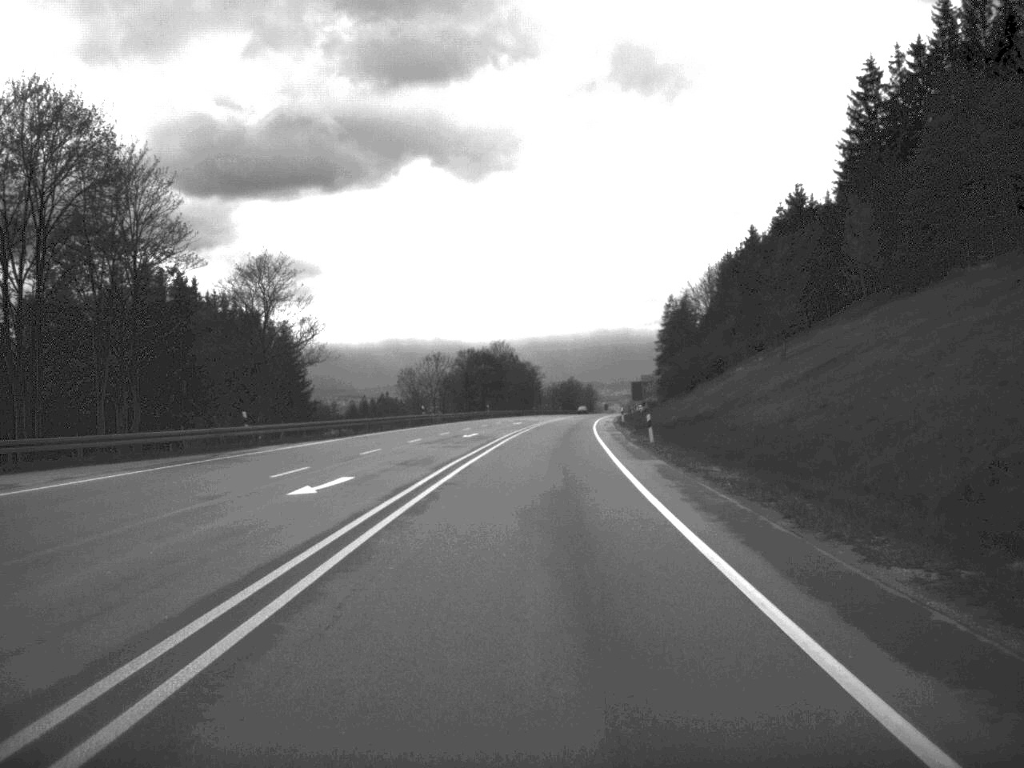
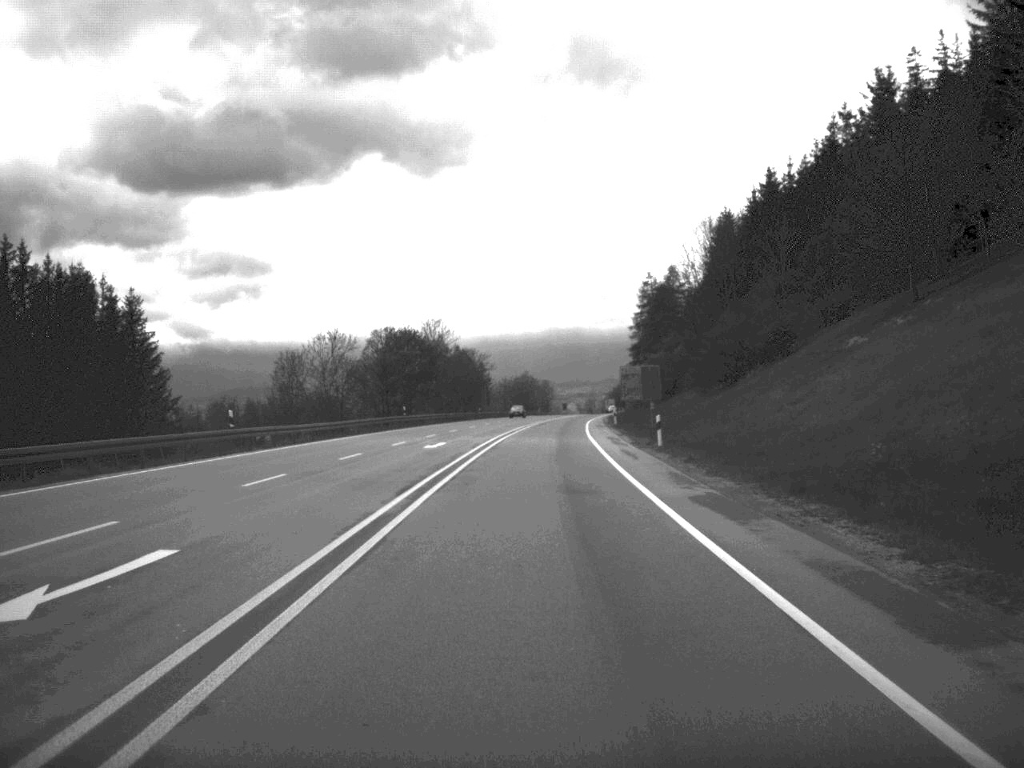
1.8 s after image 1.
(+0.8, +47.8) m; +2°
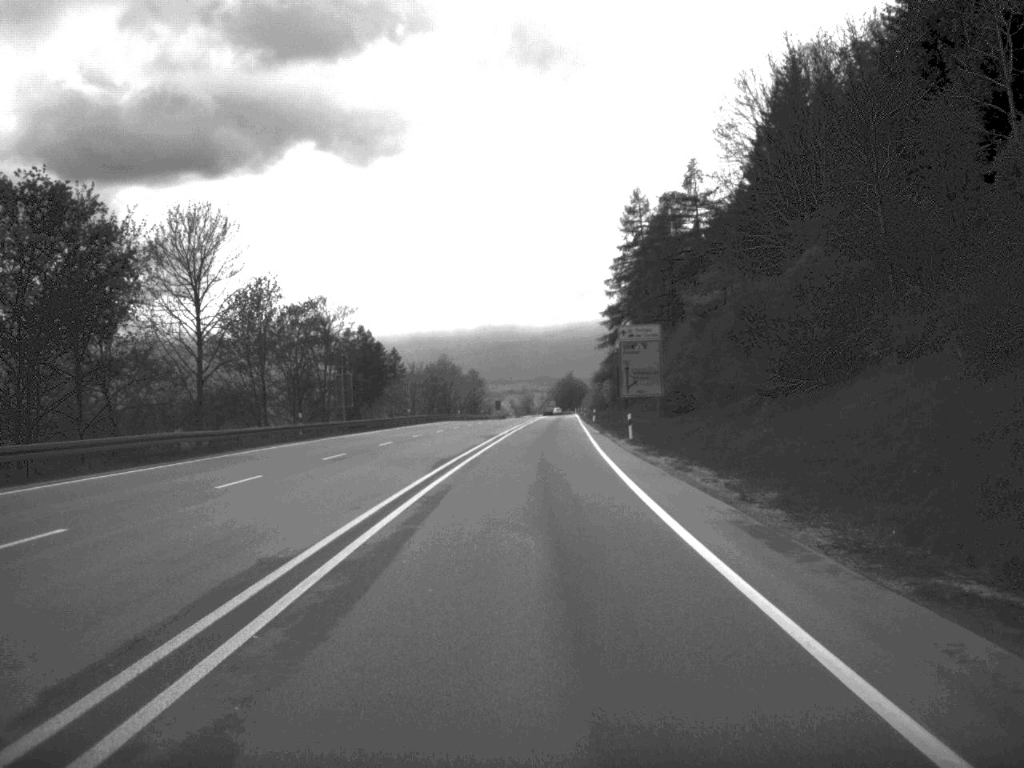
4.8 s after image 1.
(+1.9, +81.1) m; +3°
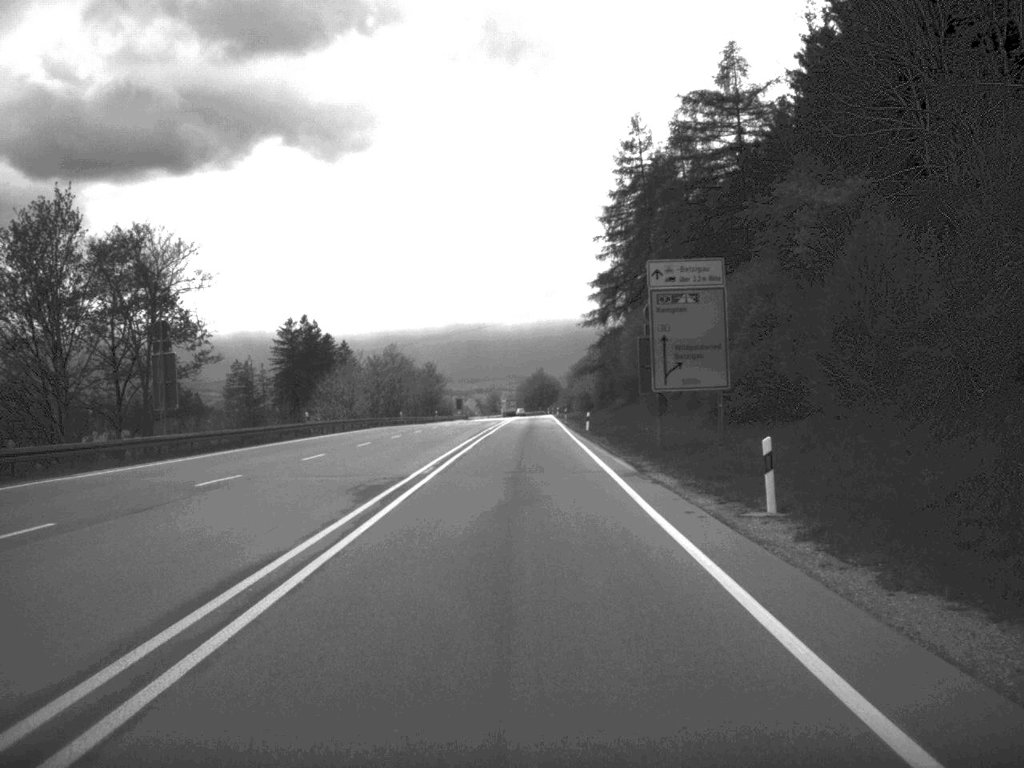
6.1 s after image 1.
(+0.4, +34.3) m; +1°
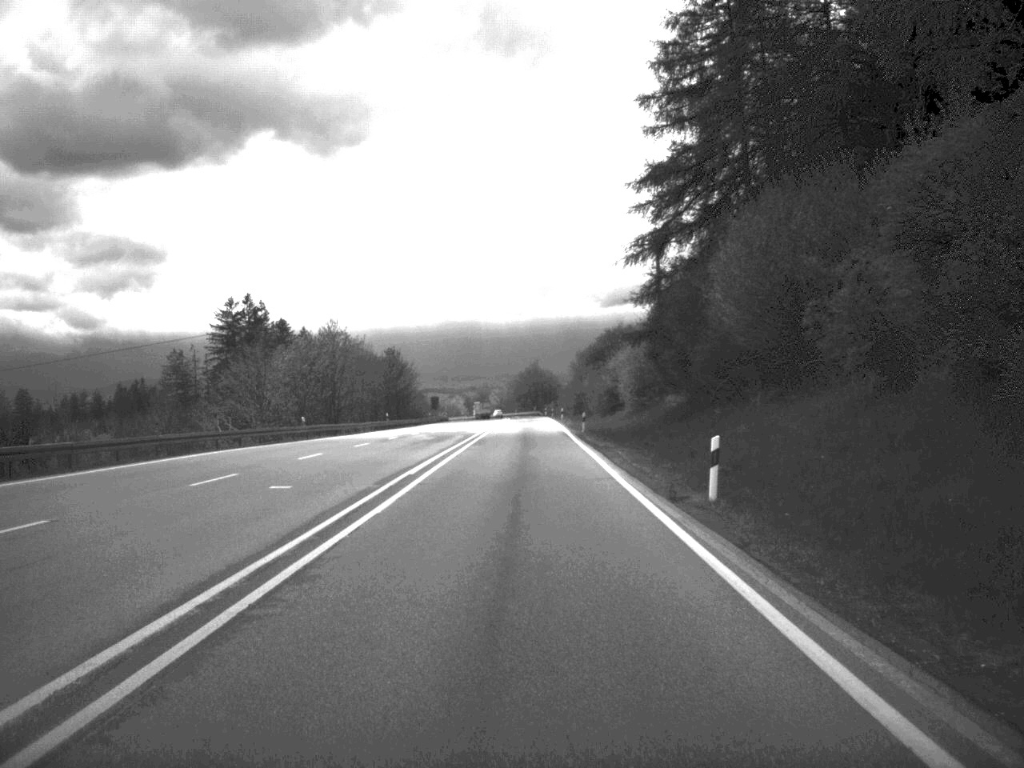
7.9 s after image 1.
(+0.1, +46.6) m; 0°
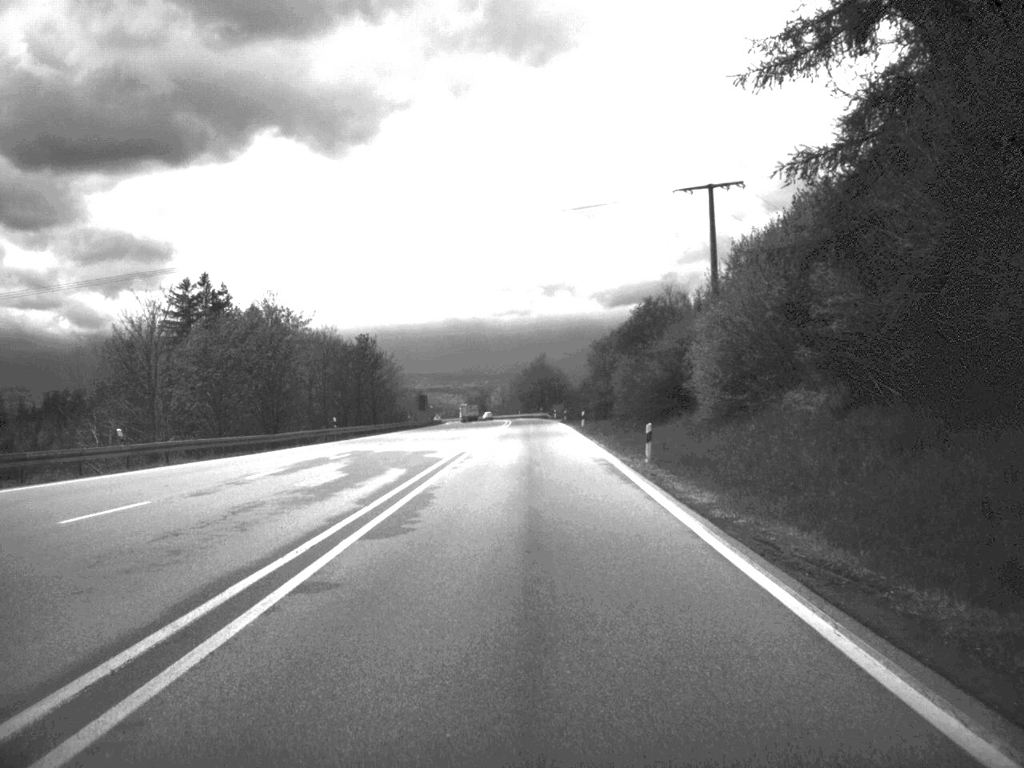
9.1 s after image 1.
(-0.1, +31.4) m; 0°
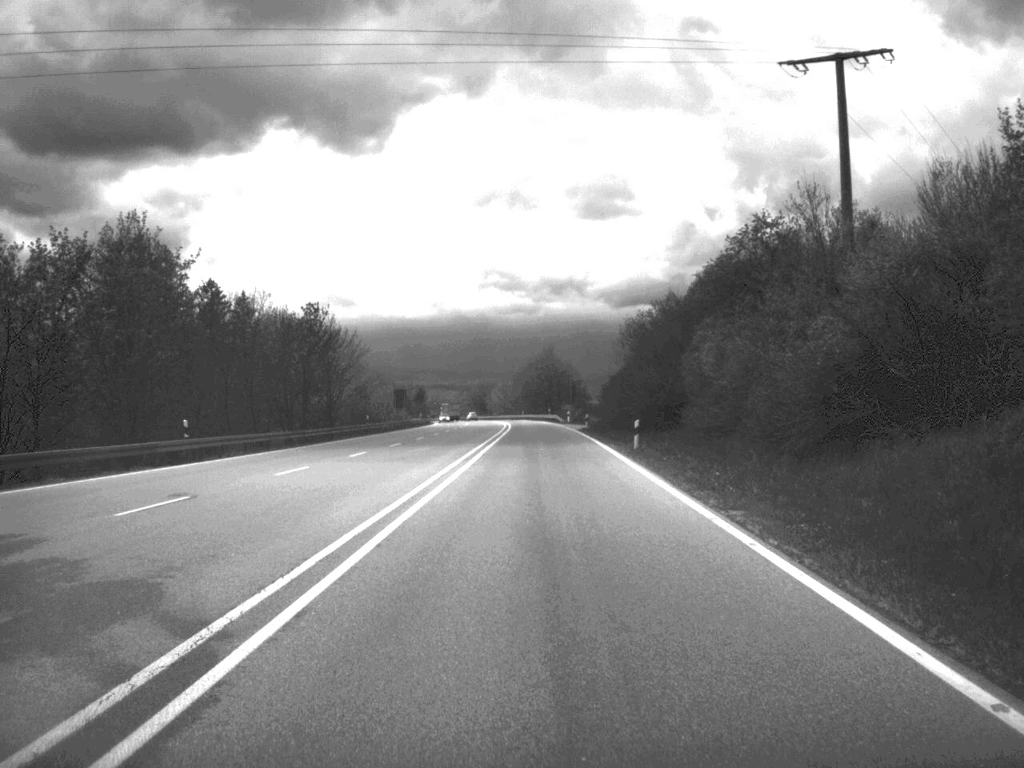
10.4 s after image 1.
(-0.1, +33.9) m; 0°
